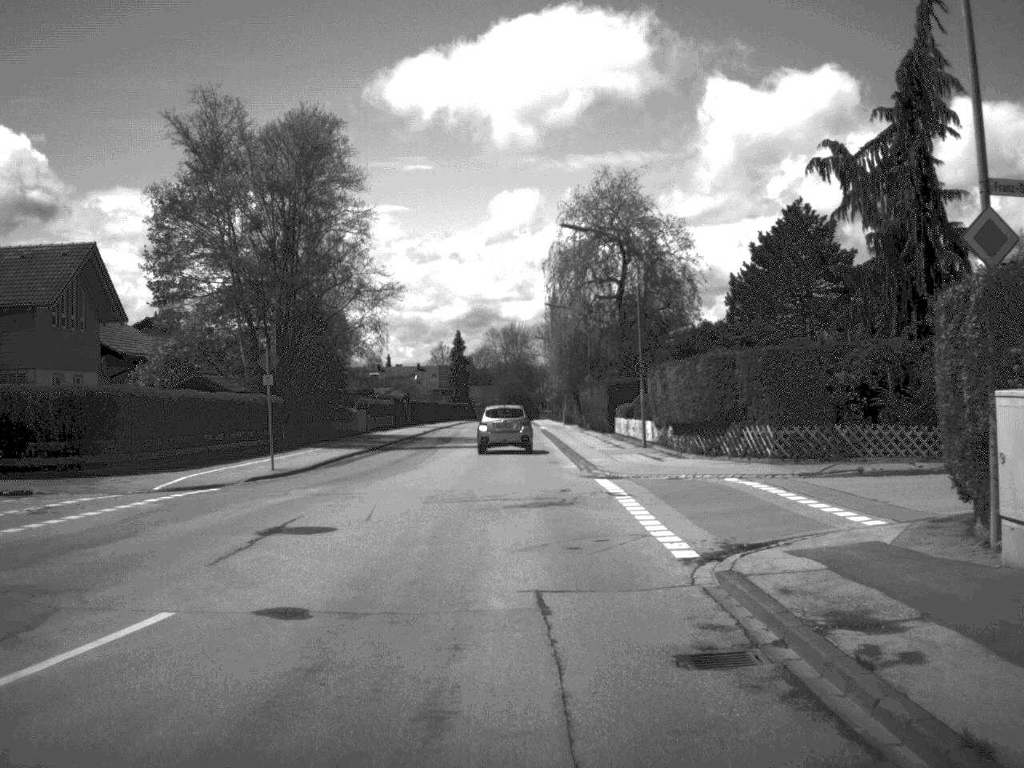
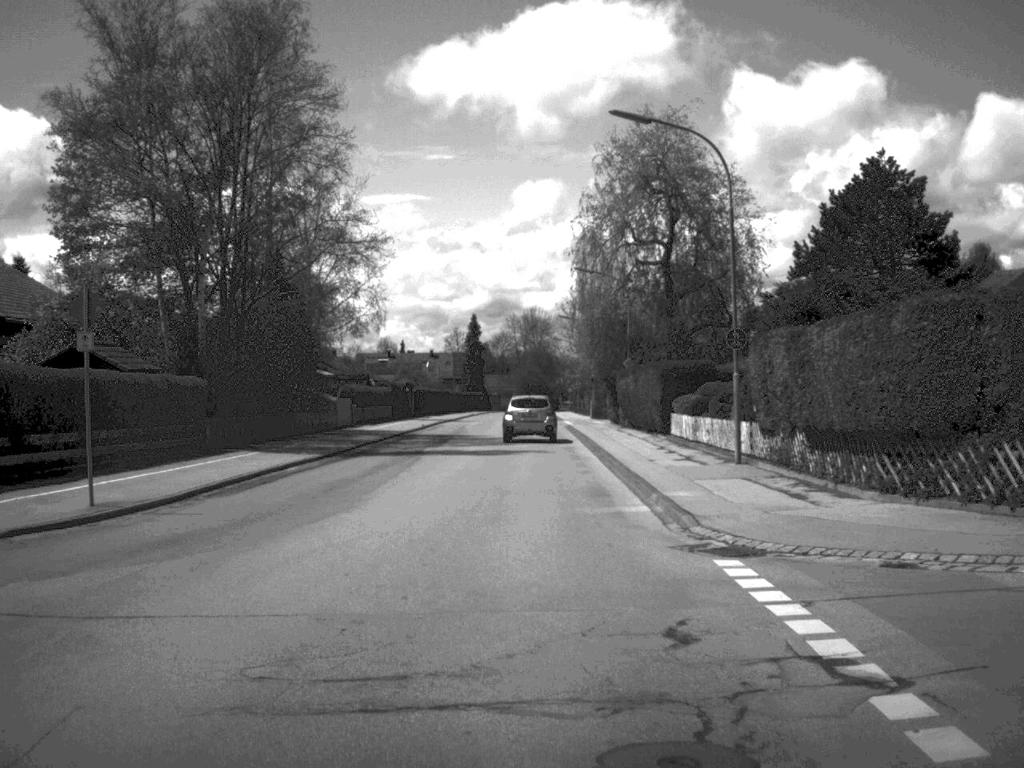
(-0.1, +14.2) m; -1°
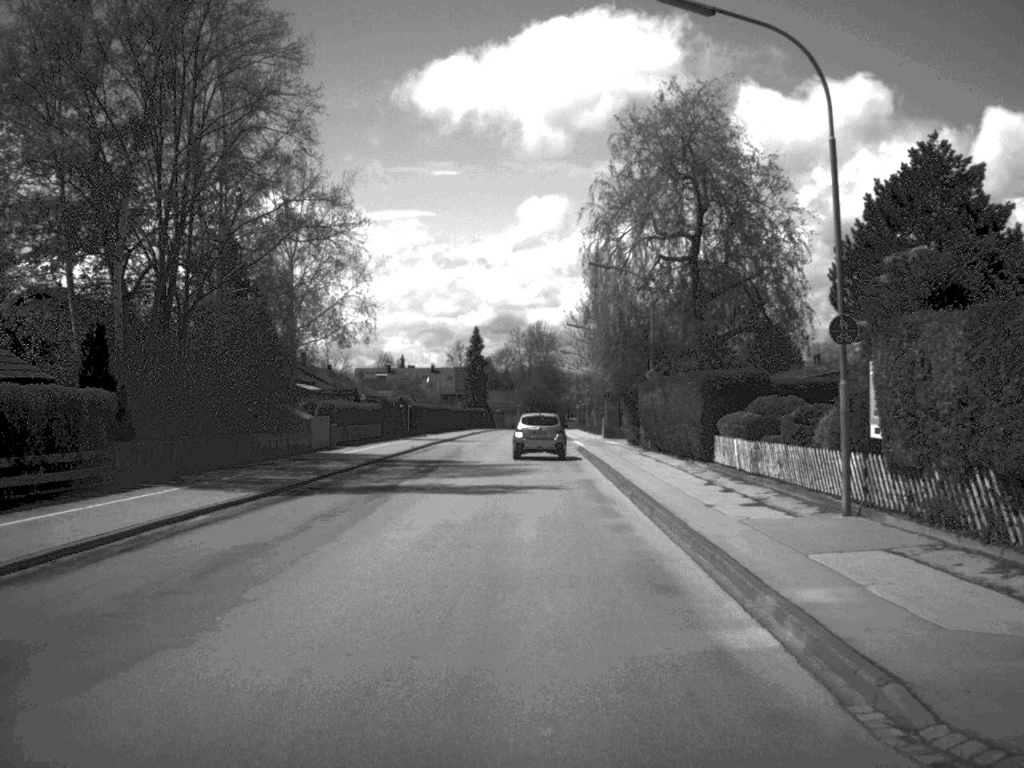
(0.0, +8.3) m; 0°
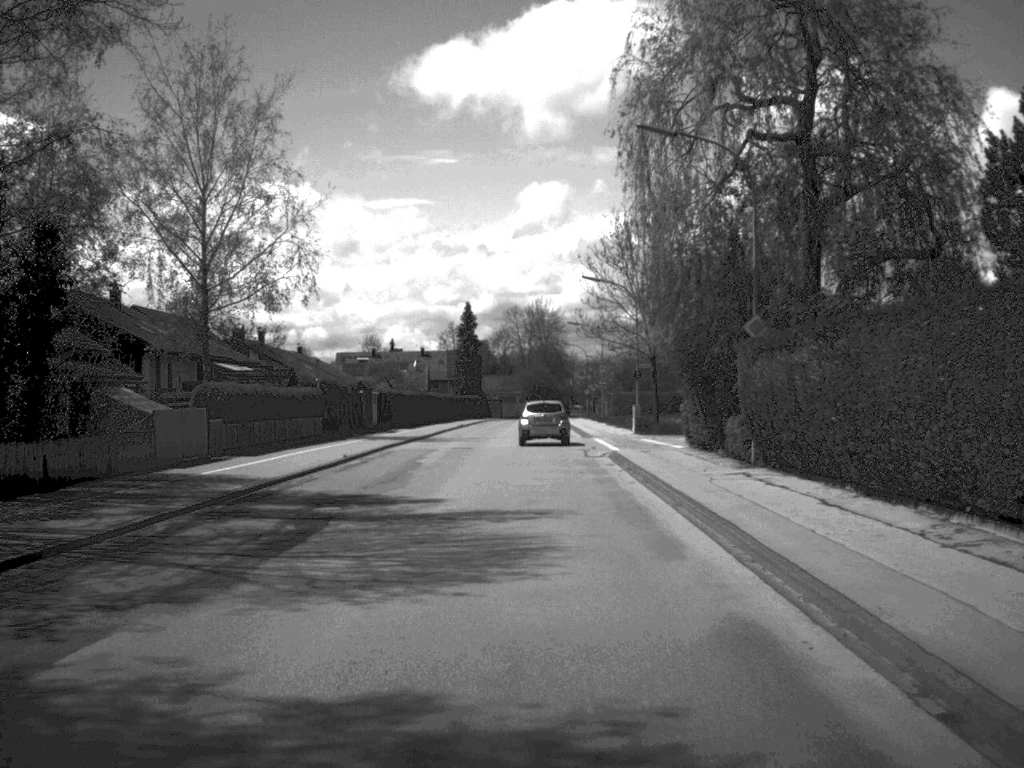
(-0.1, +21.6) m; 0°
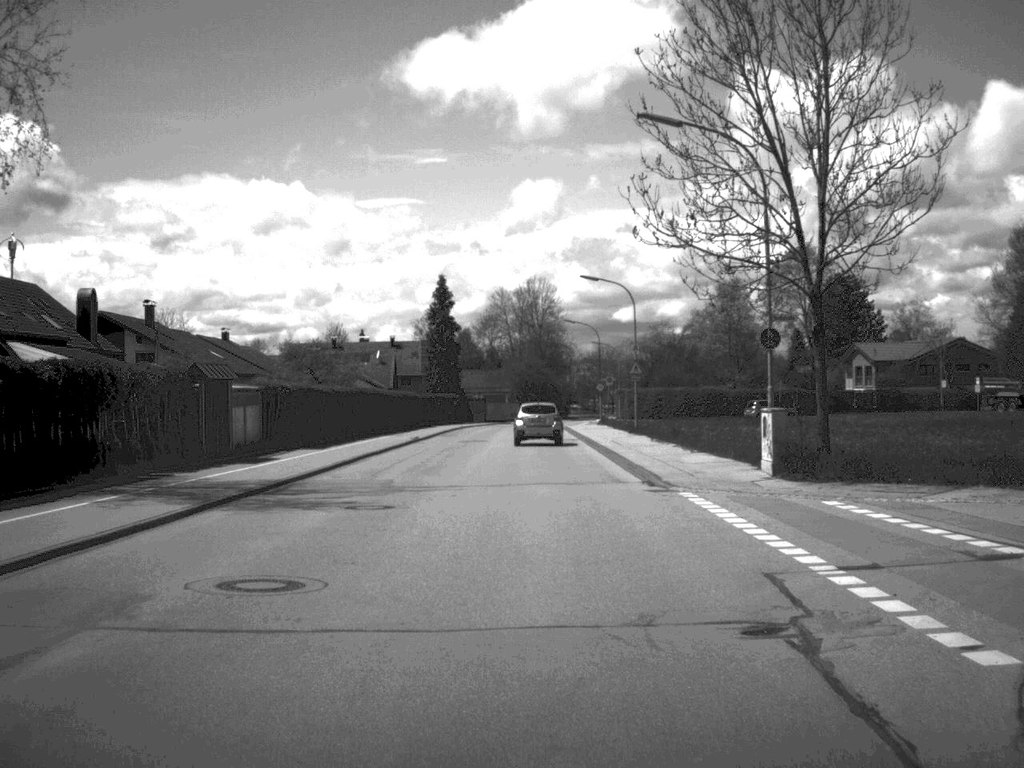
(0.0, +31.8) m; 0°
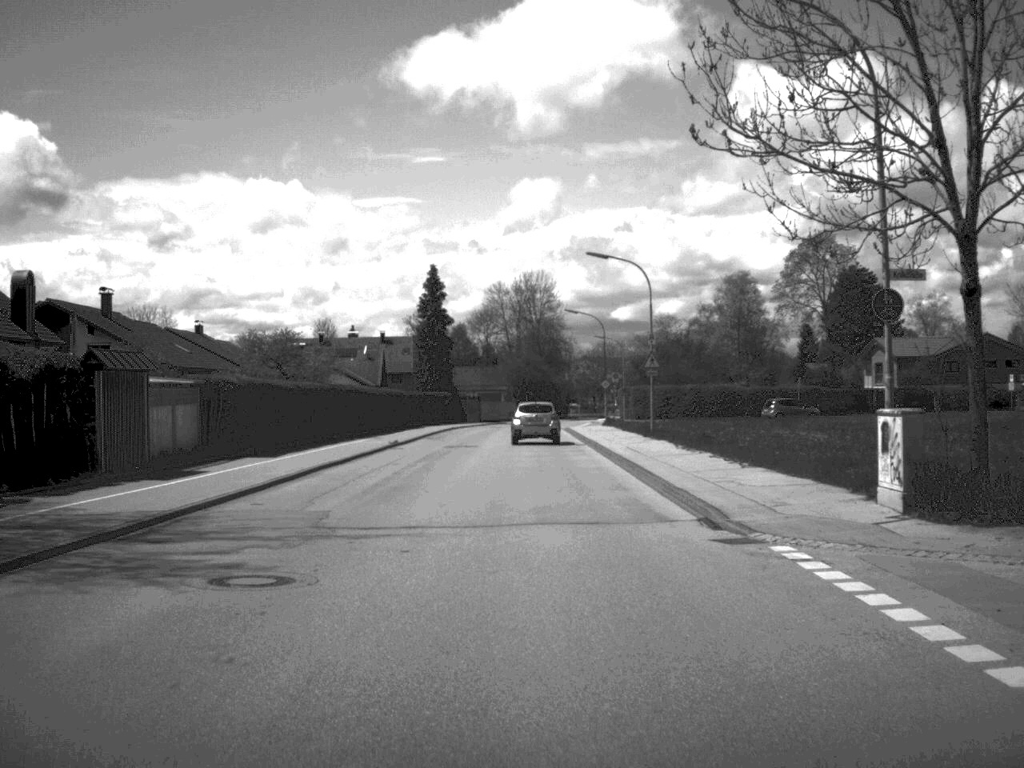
(0.0, +8.2) m; 0°
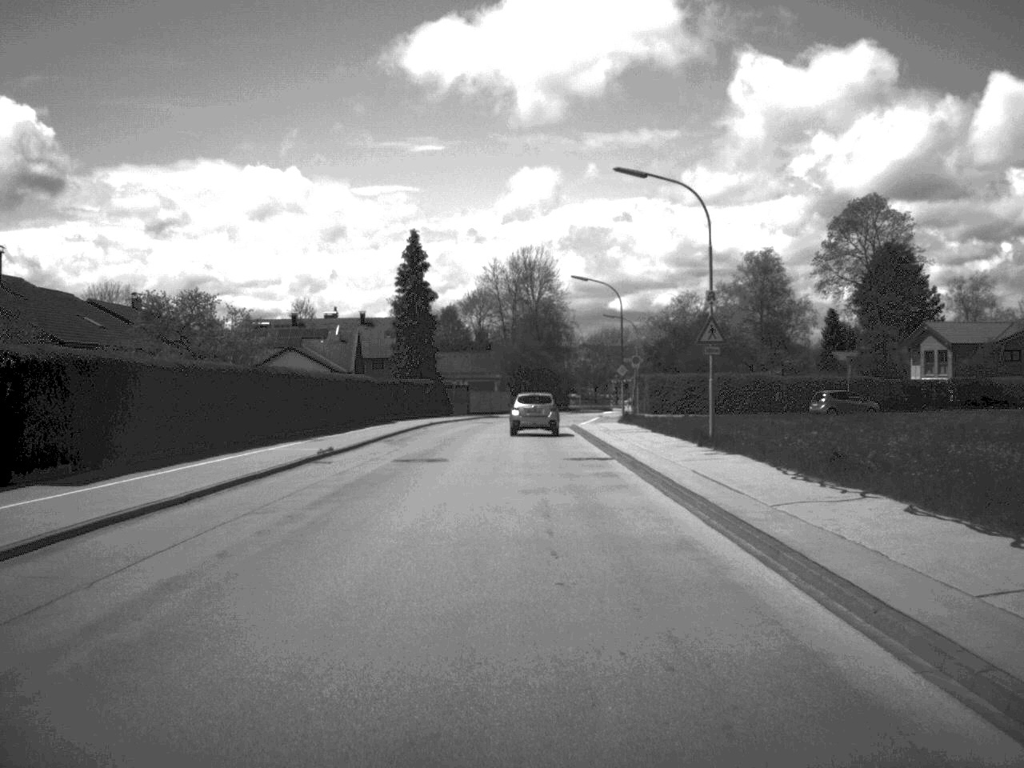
(0.0, +16.0) m; 0°
